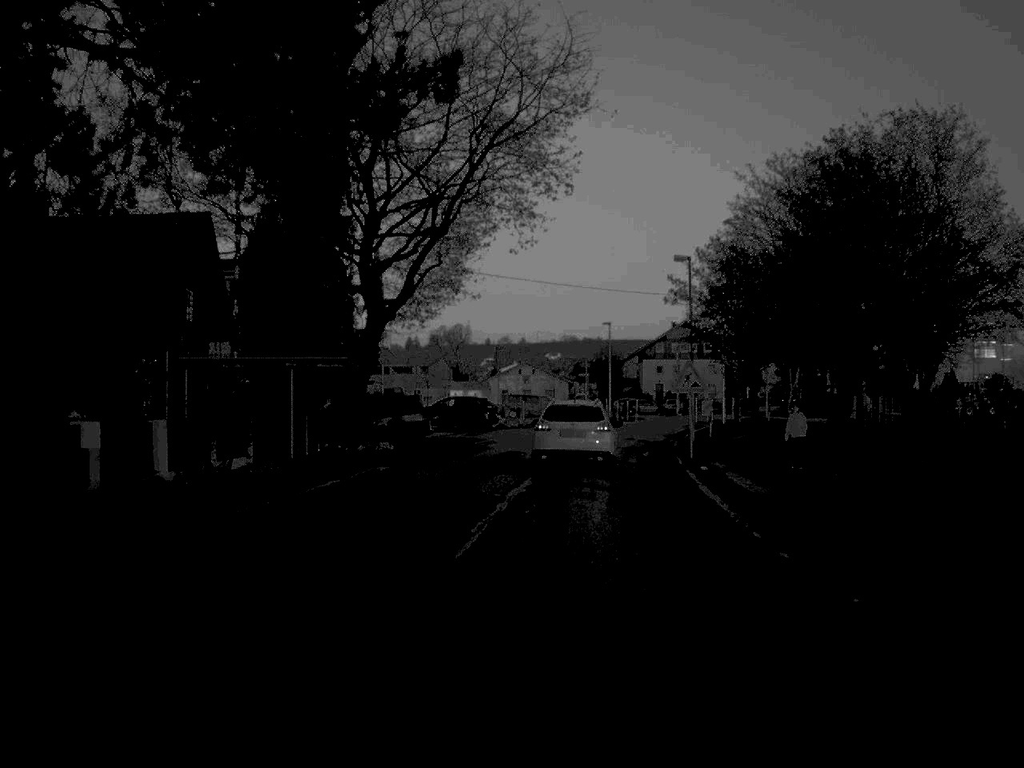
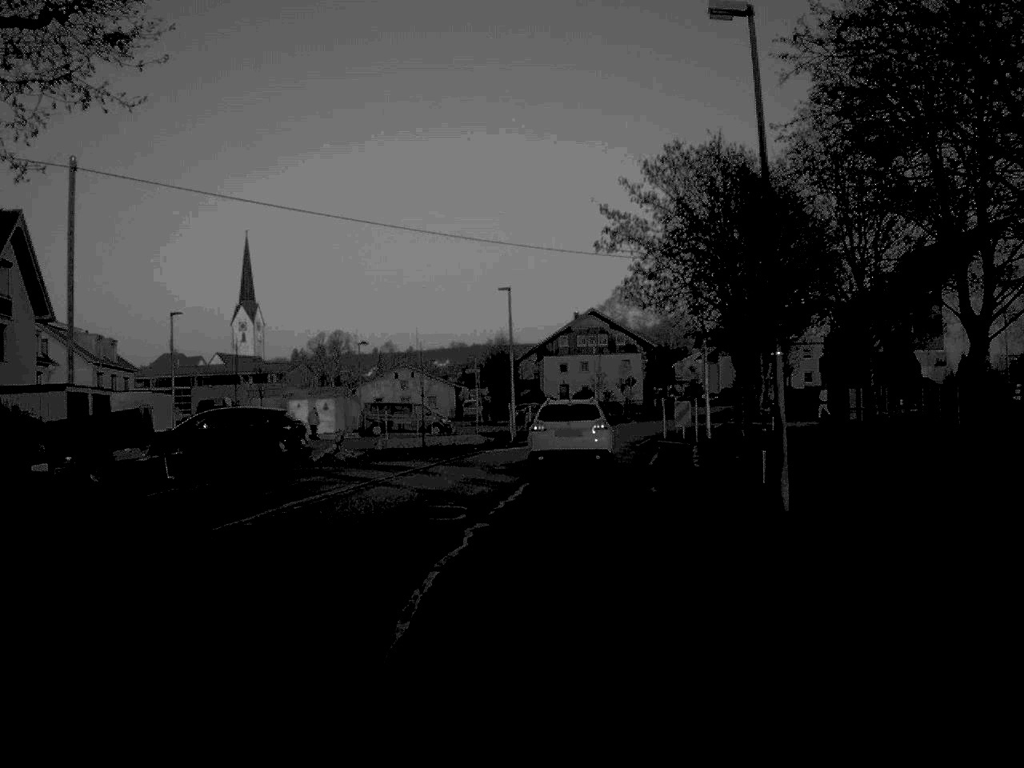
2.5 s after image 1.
(+1.1, +27.4) m; +5°
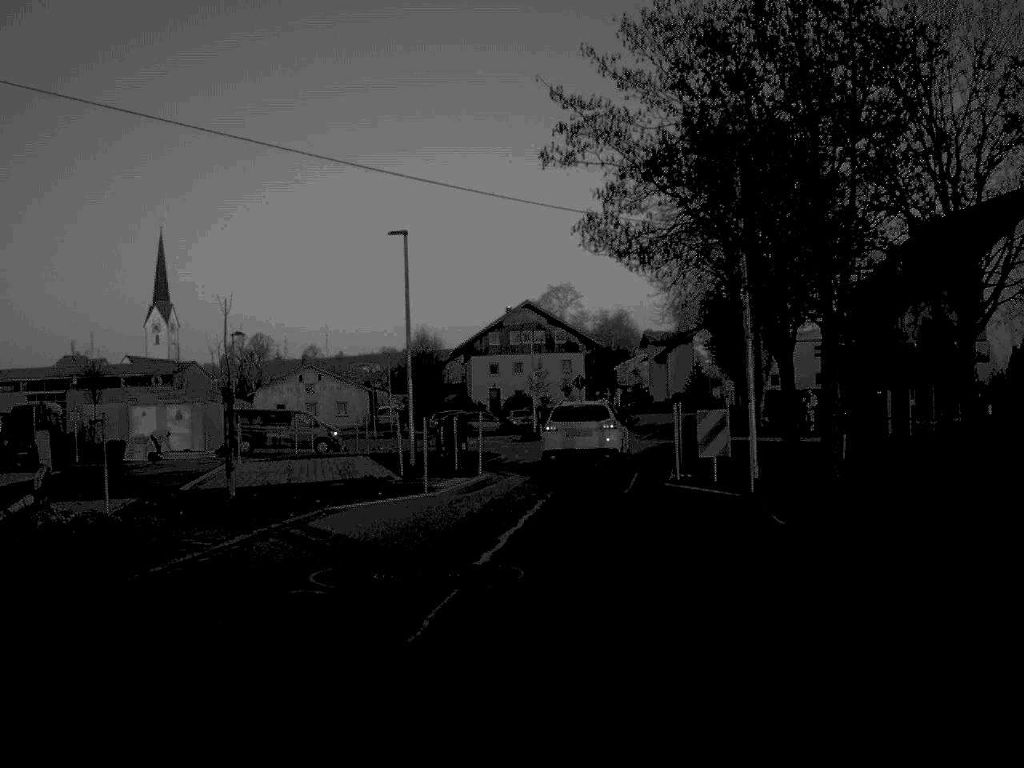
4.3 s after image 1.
(+0.6, +18.4) m; +3°
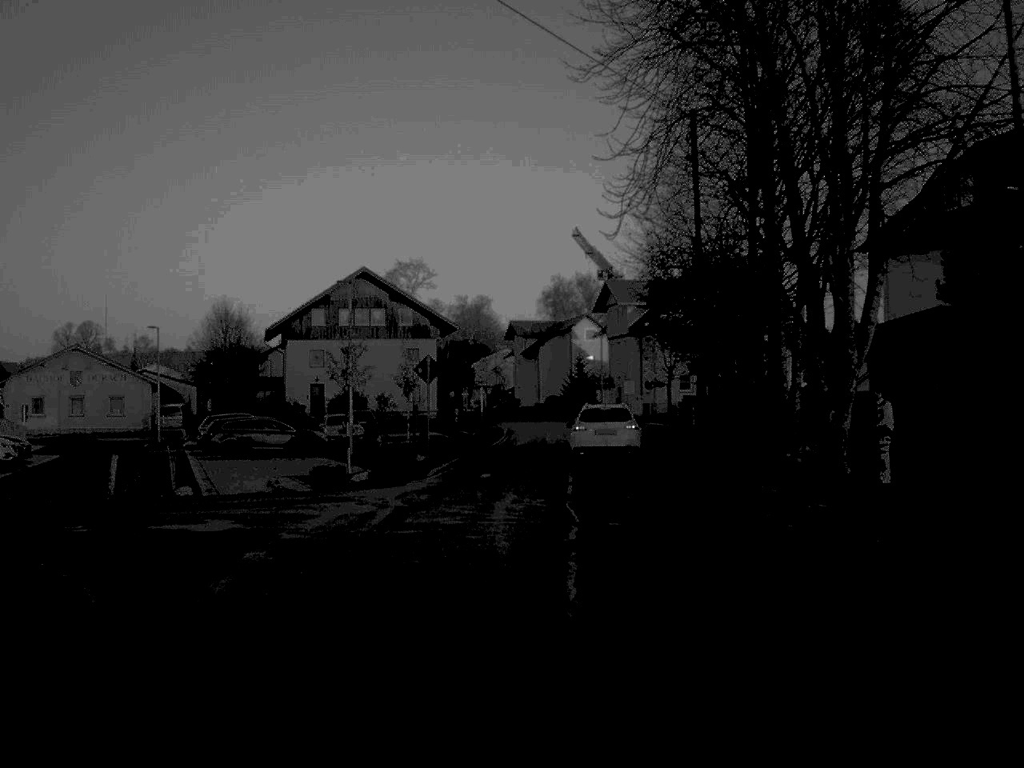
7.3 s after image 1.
(+1.2, +29.1) m; +7°
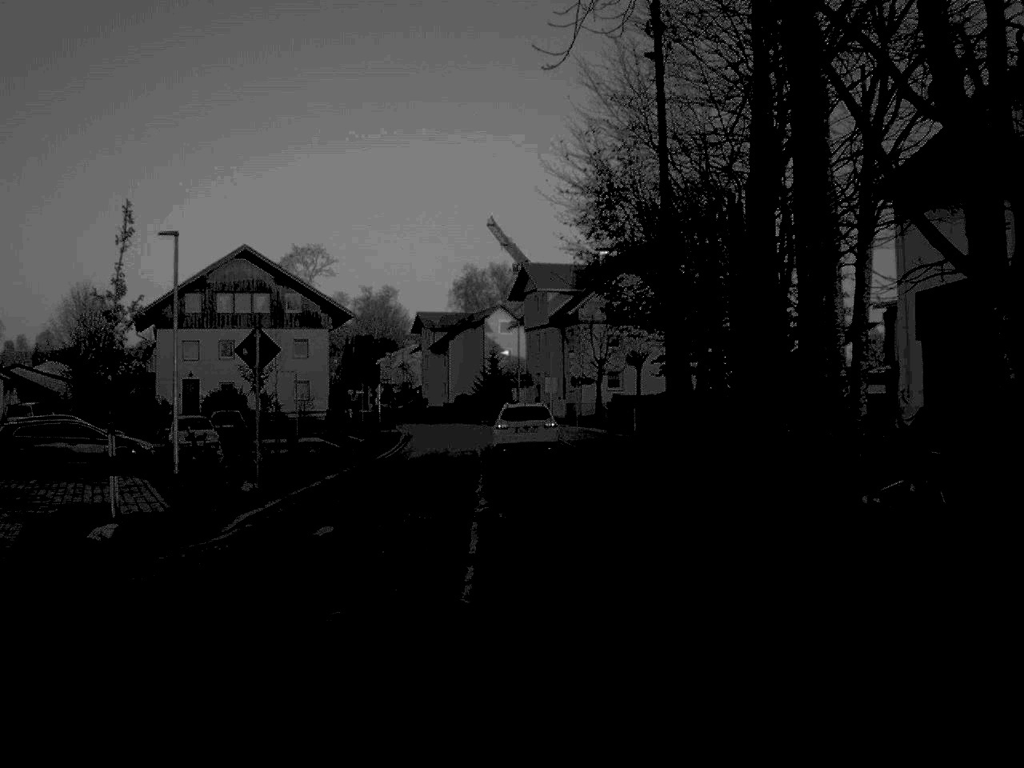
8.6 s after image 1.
(+0.4, +12.0) m; +4°
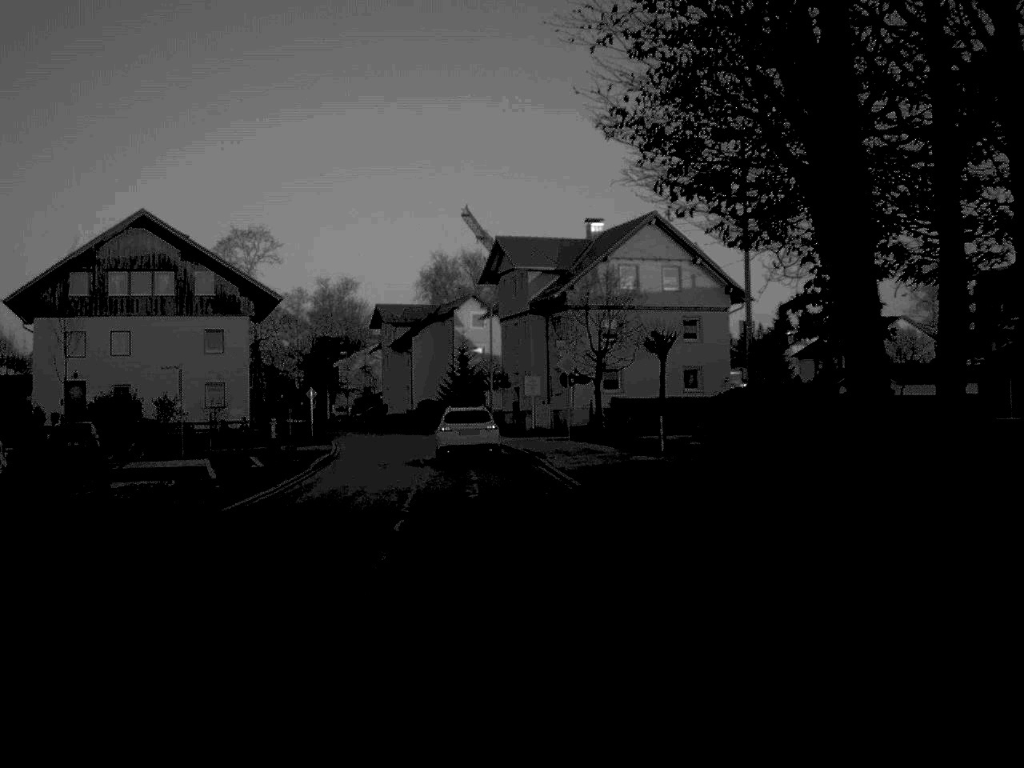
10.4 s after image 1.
(+0.2, +16.9) m; +1°
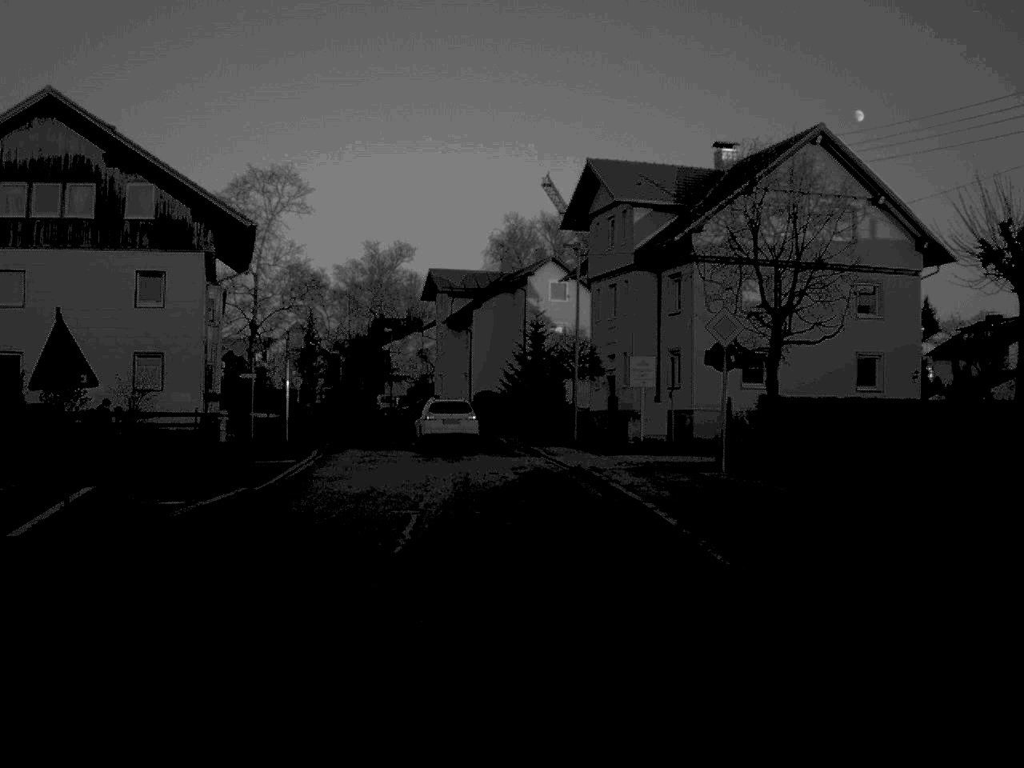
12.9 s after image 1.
(-0.6, +22.0) m; -4°
